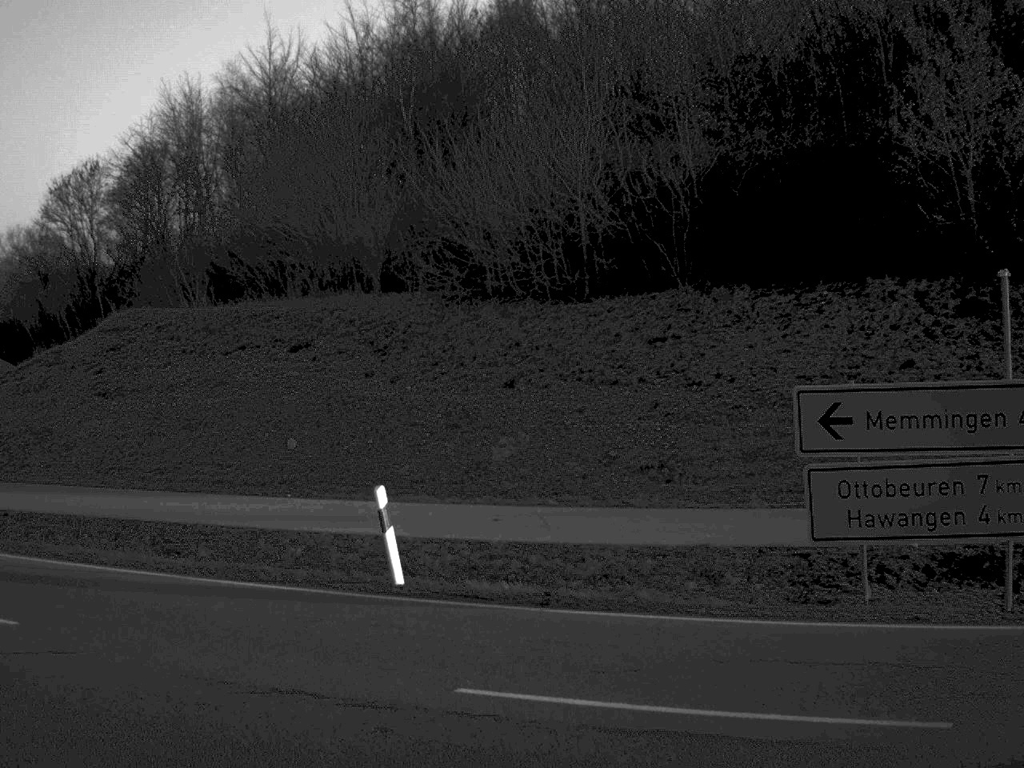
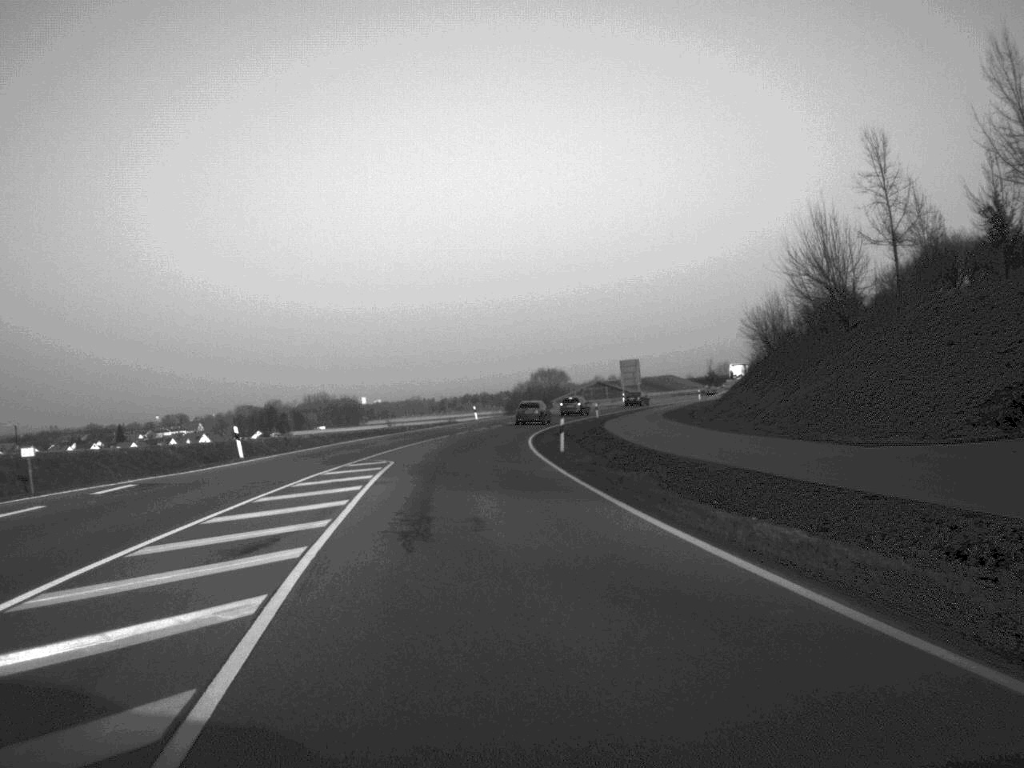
(-10.1, +14.9) m; -54°
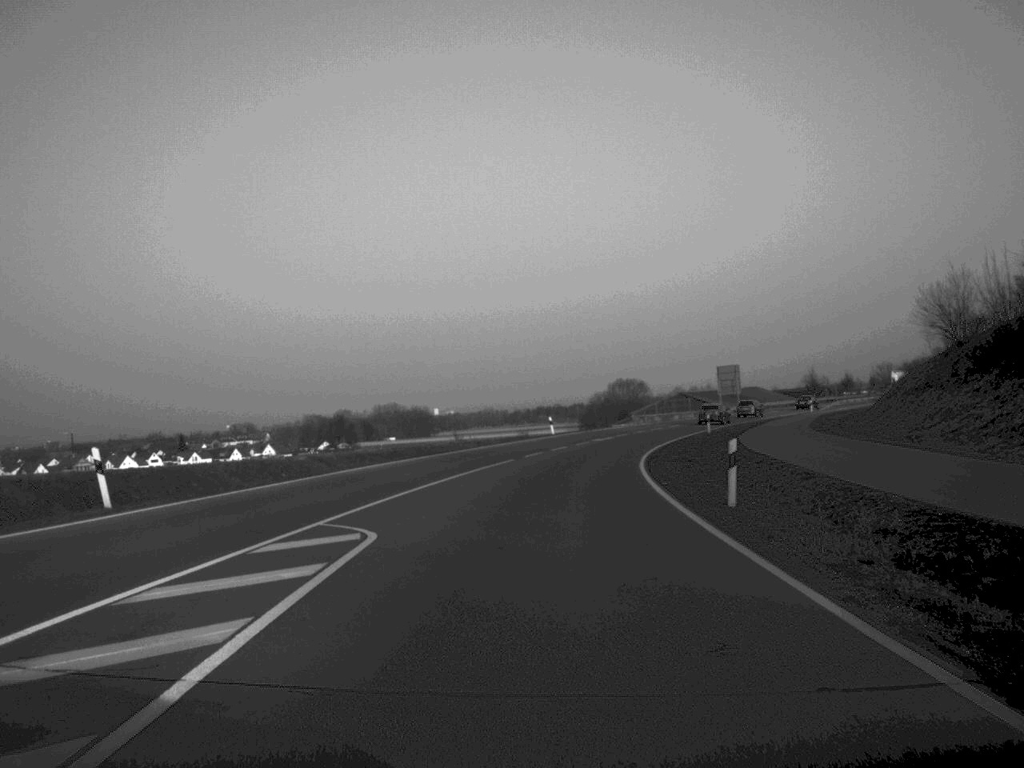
(-0.8, +20.6) m; -3°
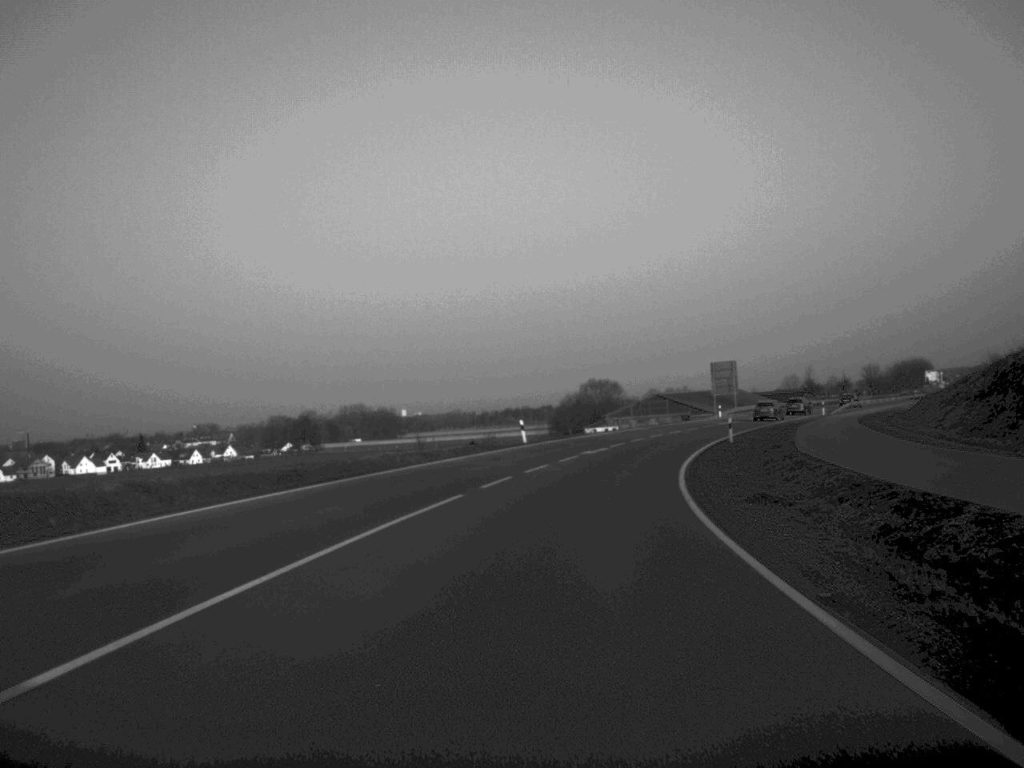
(+0.2, +17.2) m; +2°
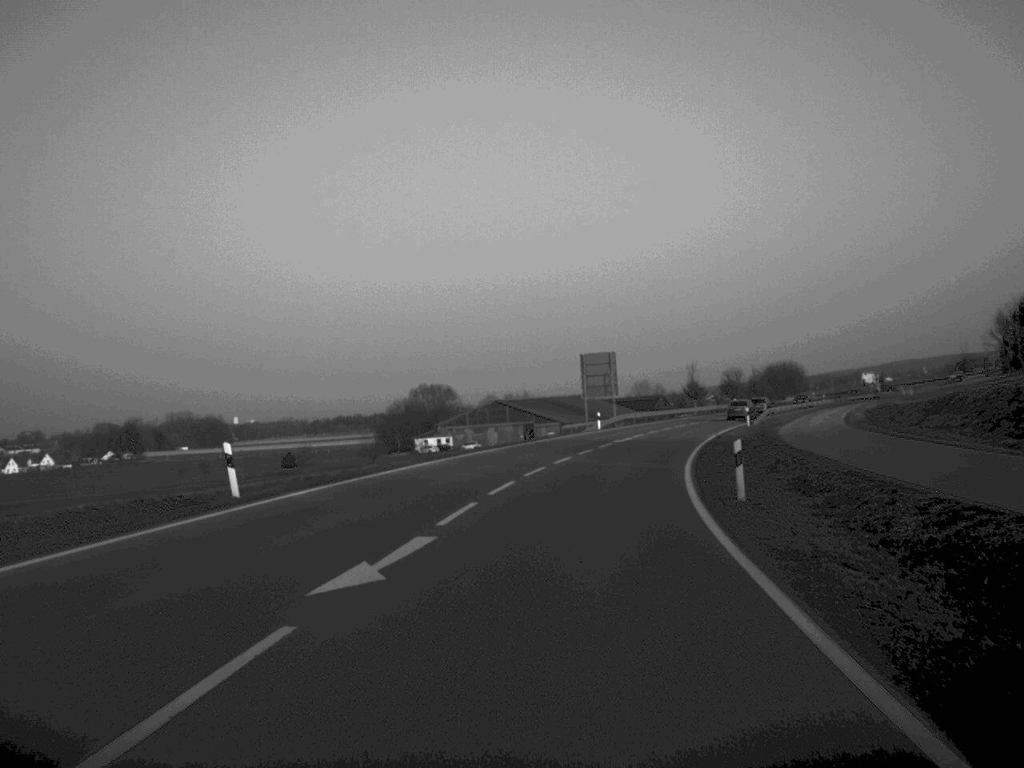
(+2.0, +32.1) m; +8°
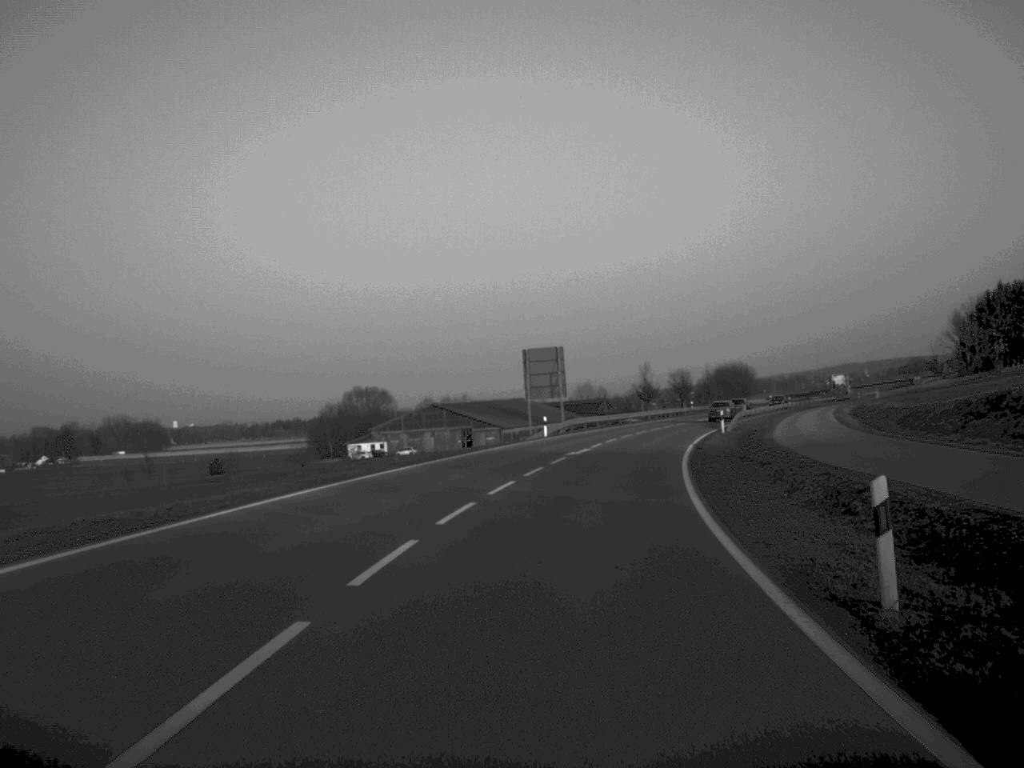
(+0.3, +11.8) m; +3°
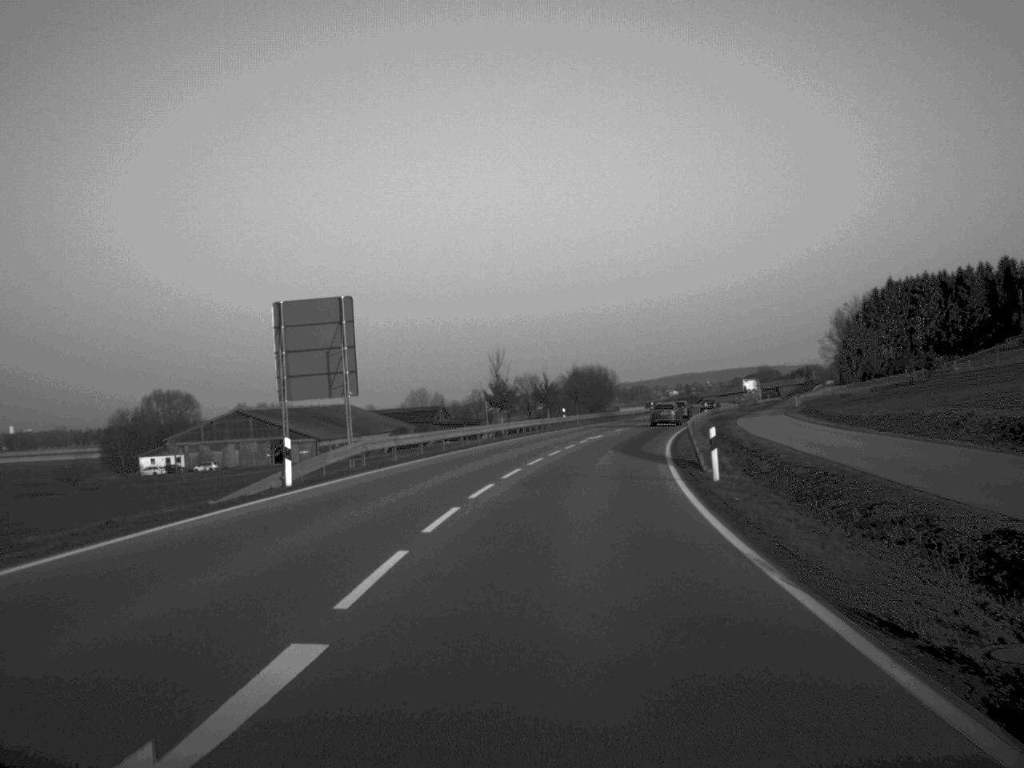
(+2.4, +36.9) m; +7°
